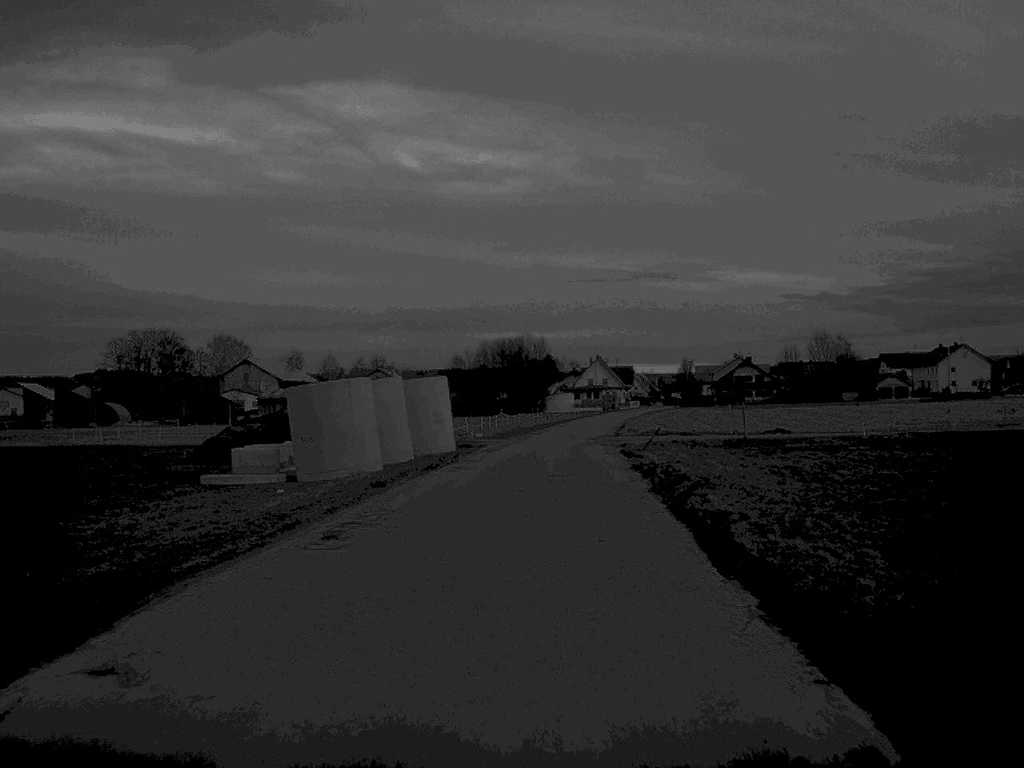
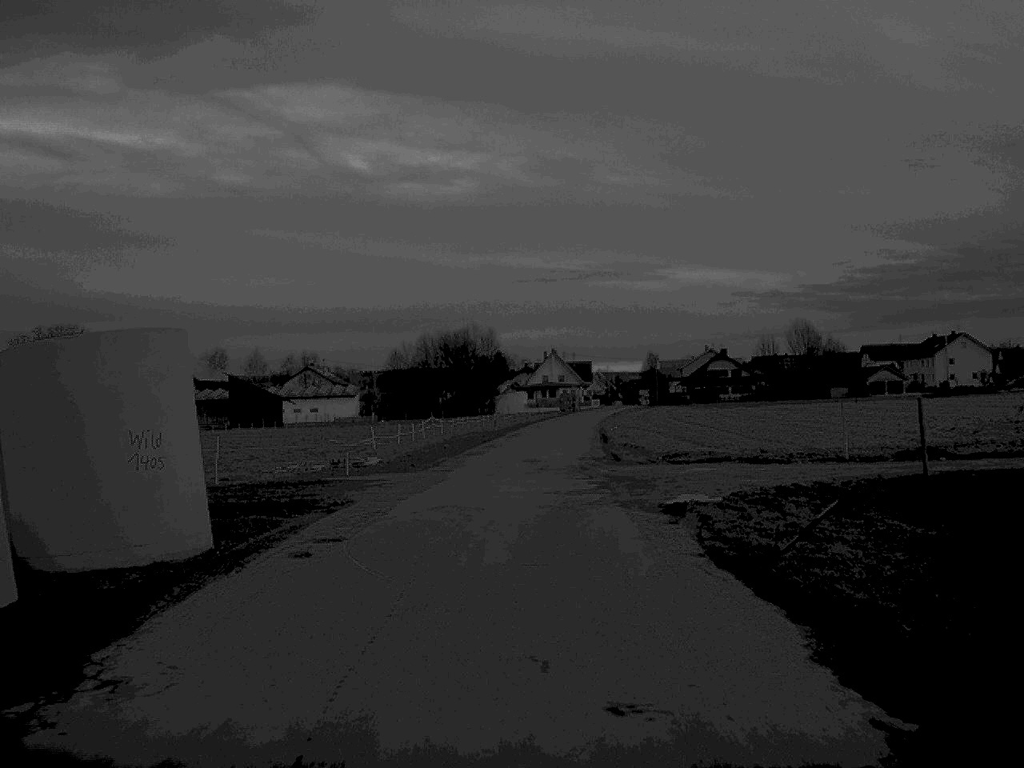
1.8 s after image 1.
(+0.6, +27.6) m; +2°
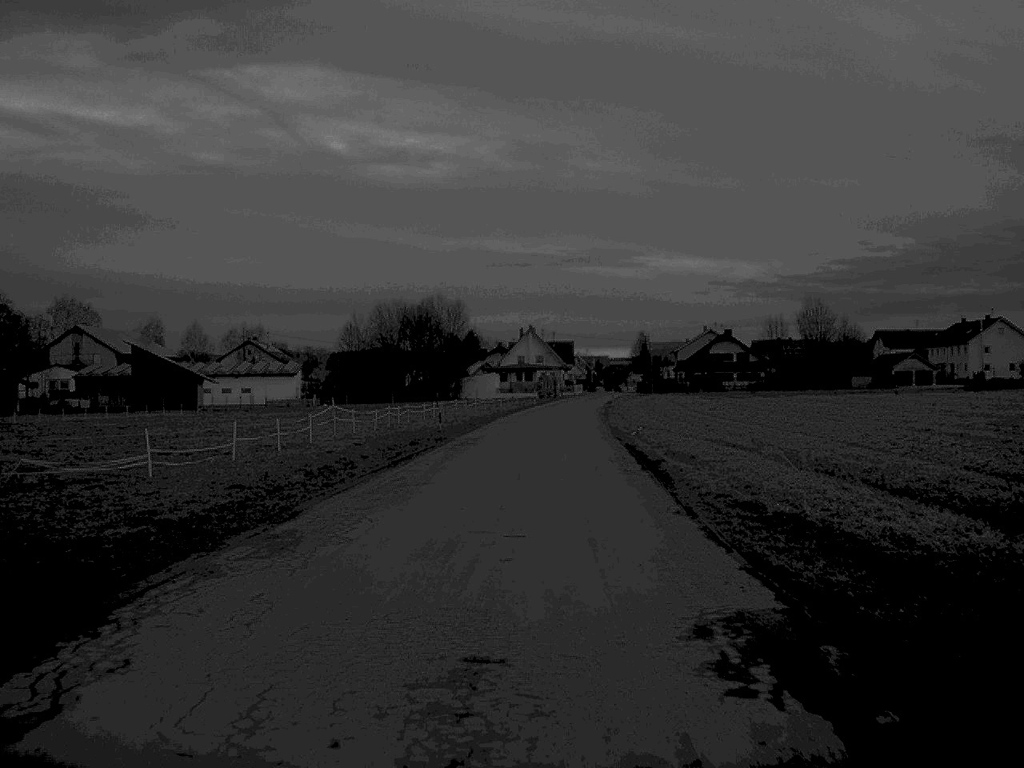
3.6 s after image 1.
(+0.4, +29.7) m; +1°
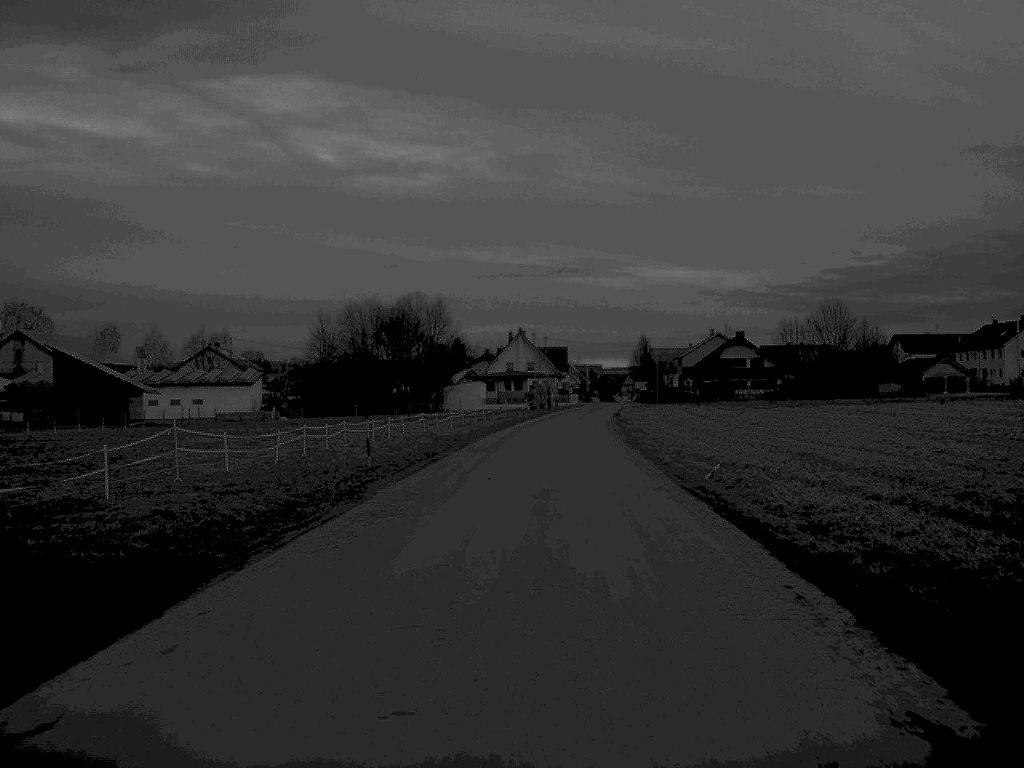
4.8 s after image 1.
(+0.1, +19.3) m; +1°
